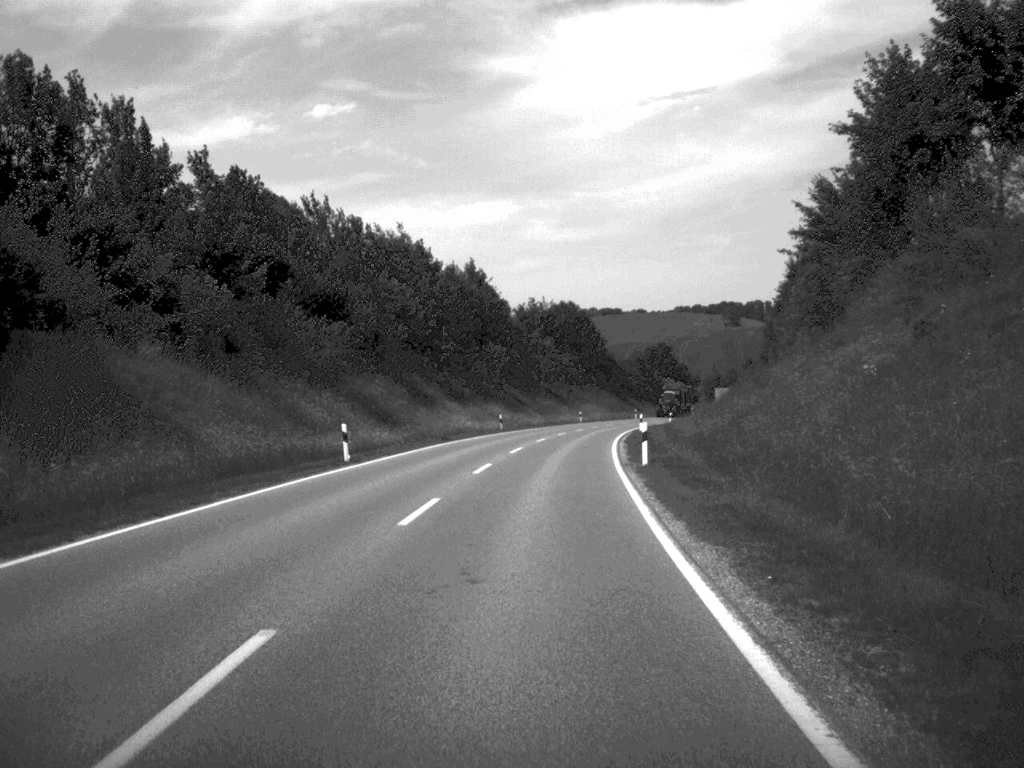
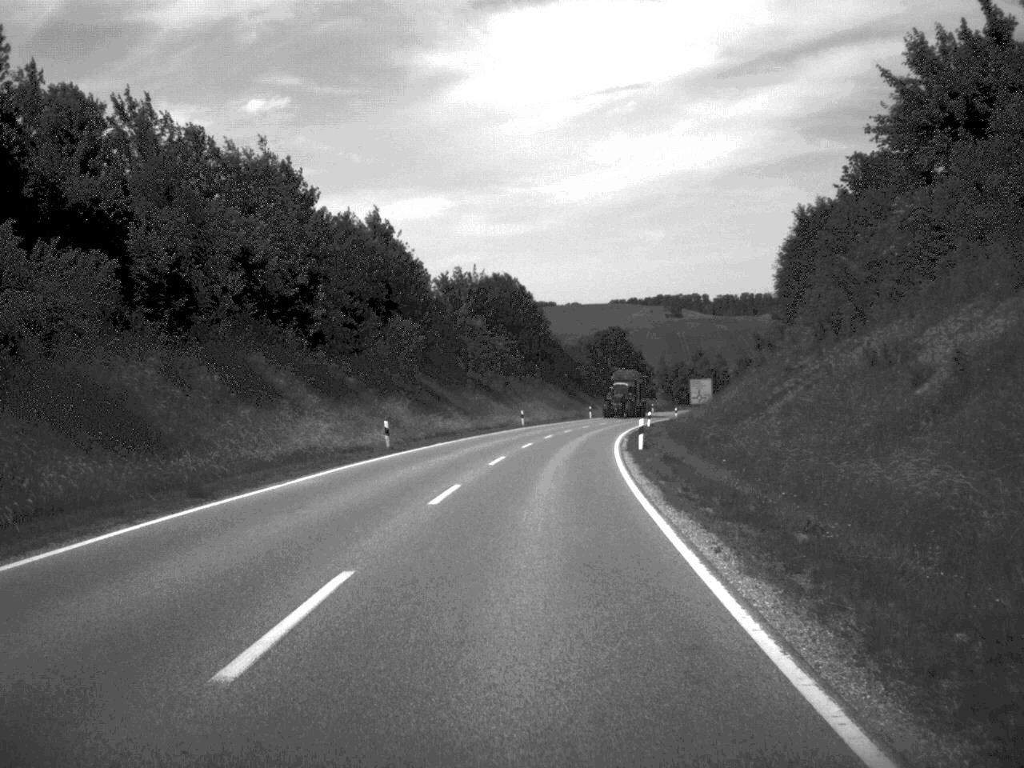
(+0.8, +31.8) m; +3°
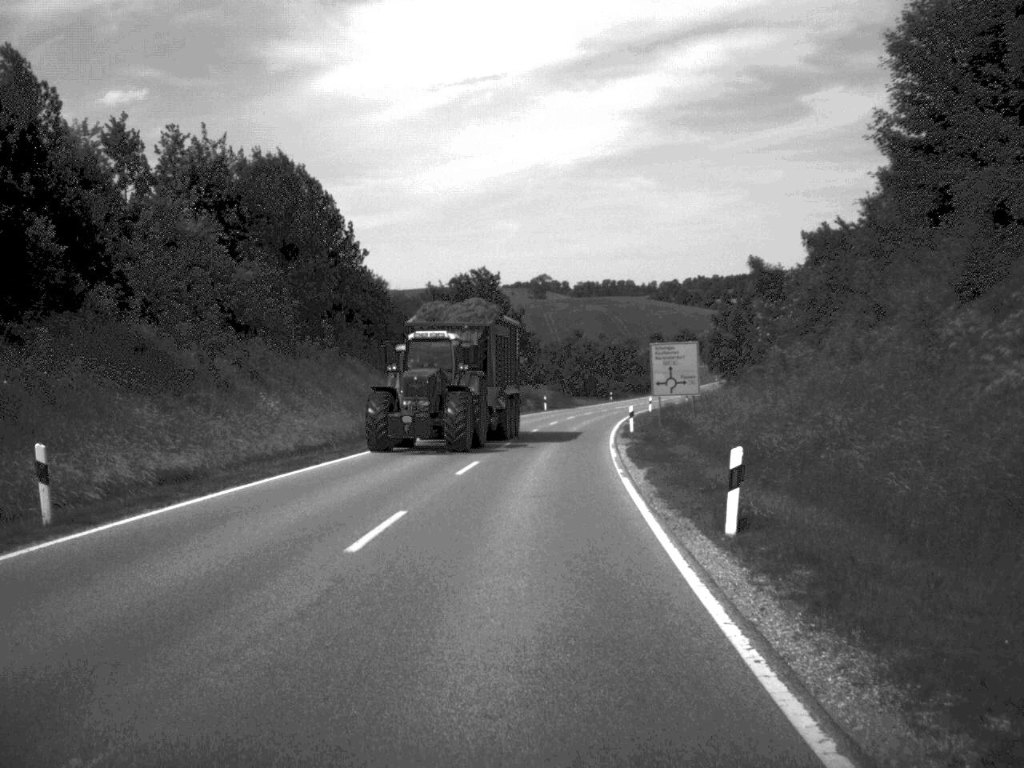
(+3.6, +63.7) m; +6°
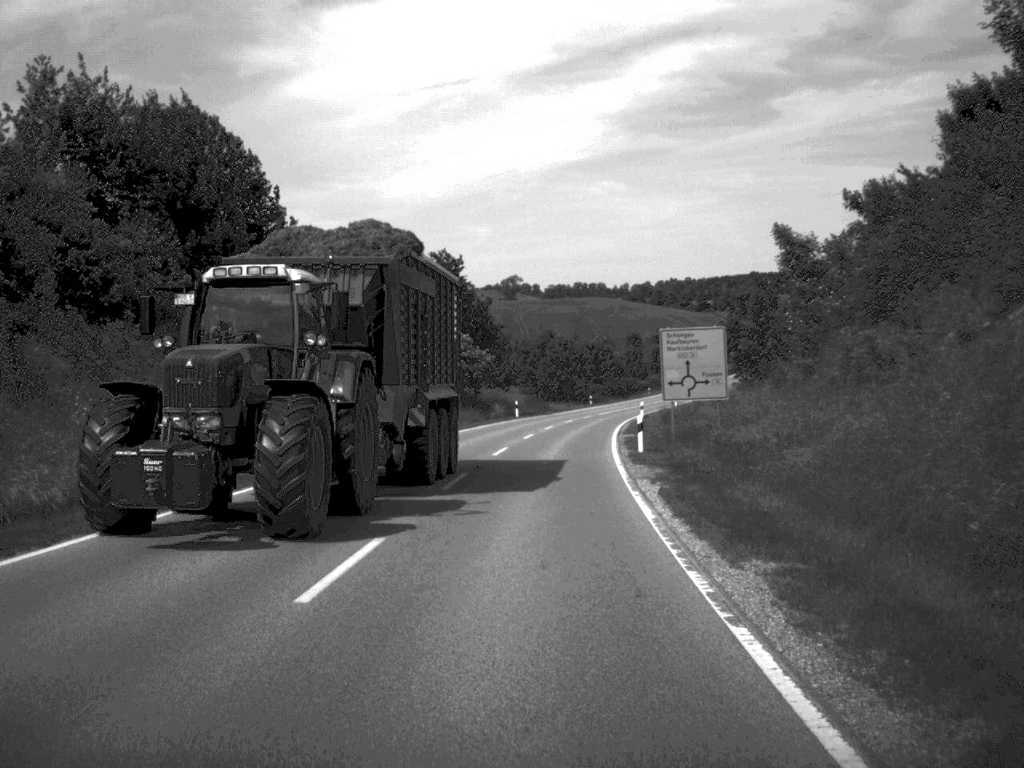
(+0.2, +14.5) m; +1°
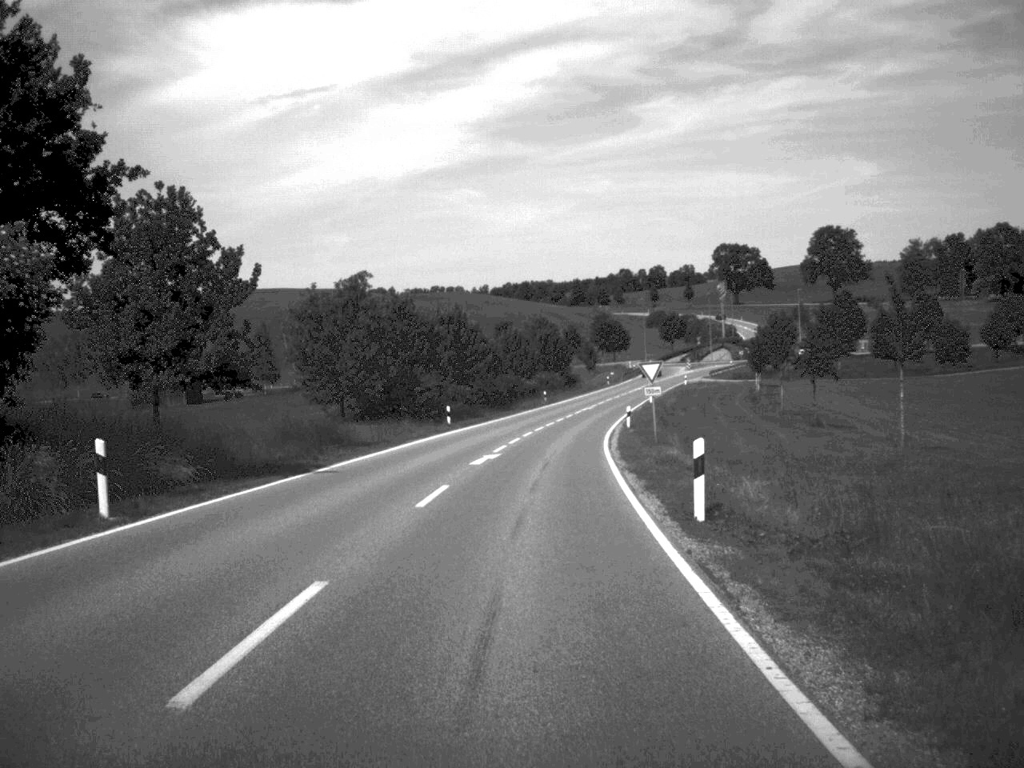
(+3.0, +60.8) m; +6°
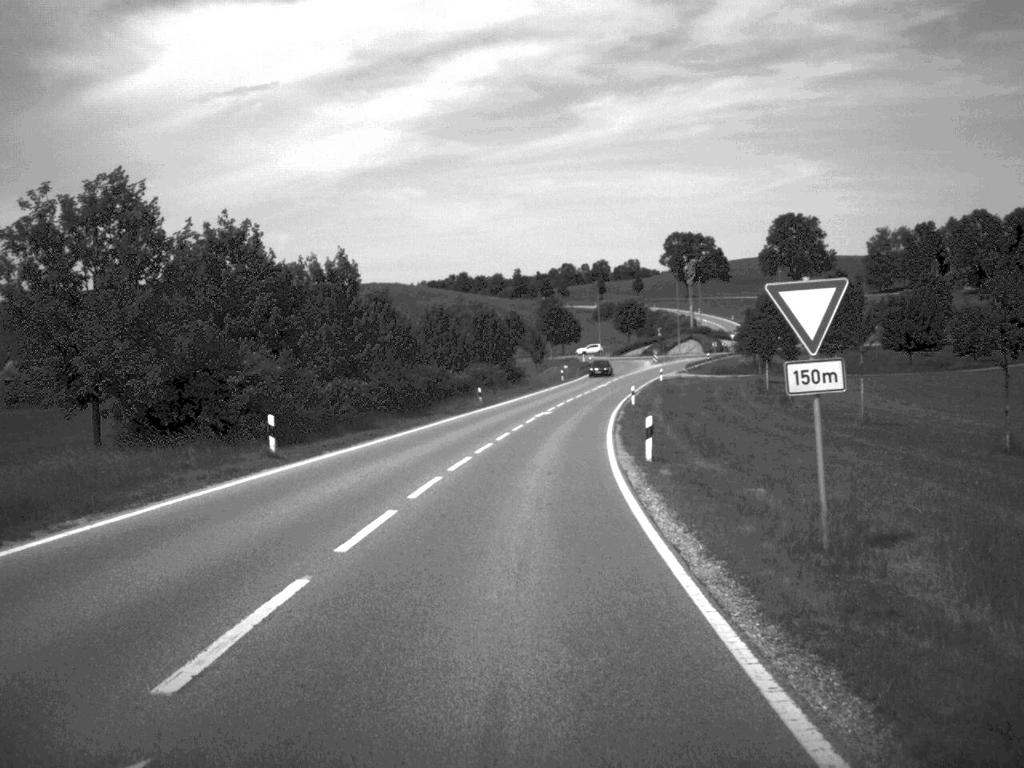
(+0.6, +28.8) m; +3°
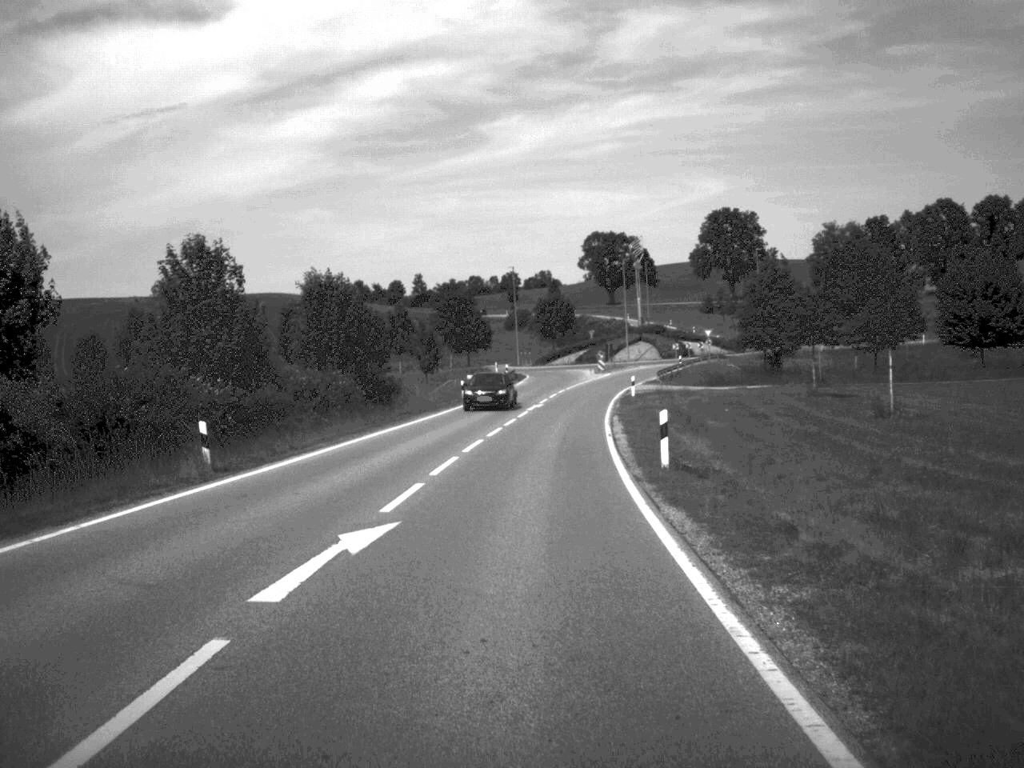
(+1.5, +43.2) m; +4°
